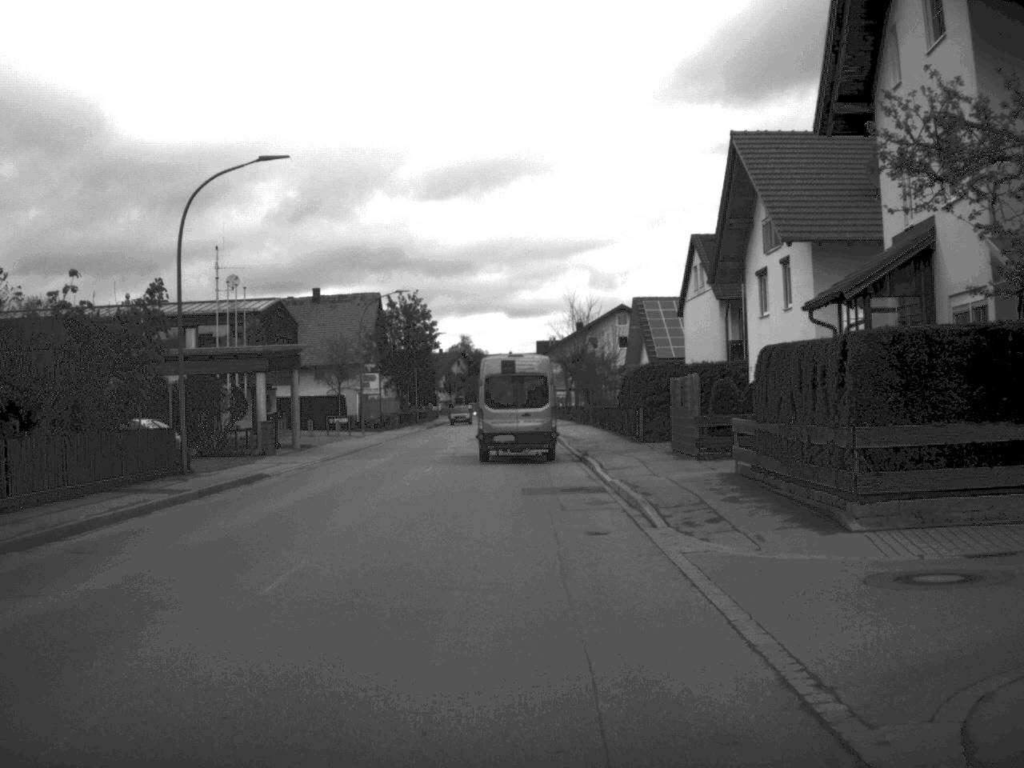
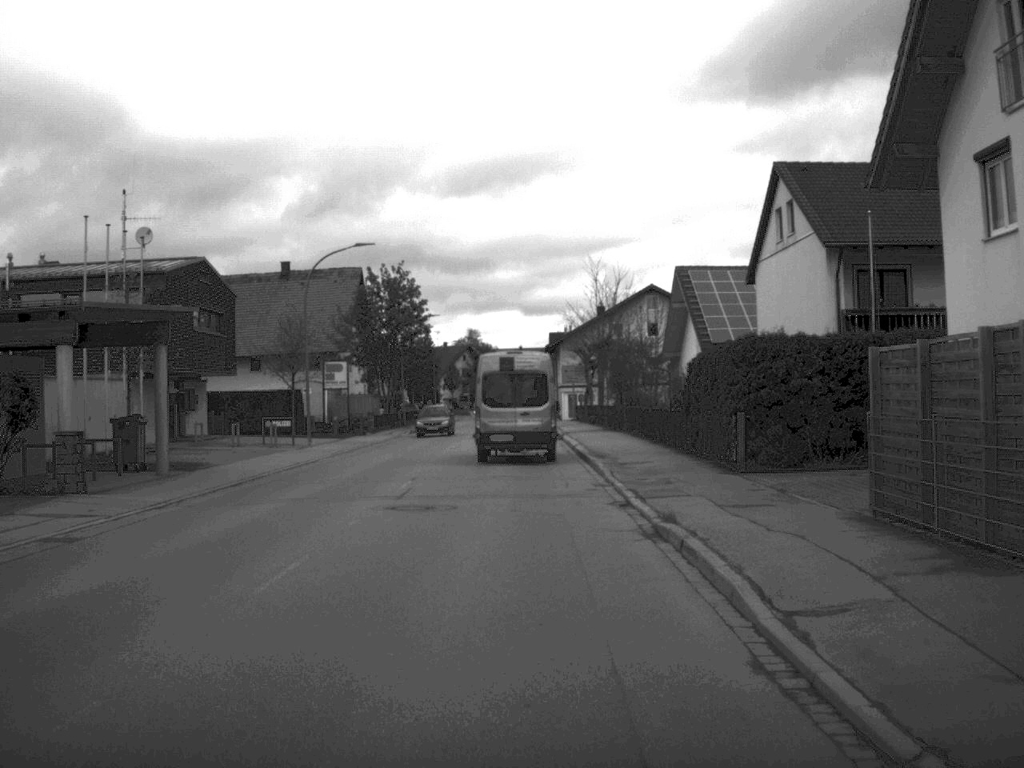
(0.0, +18.6) m; -1°
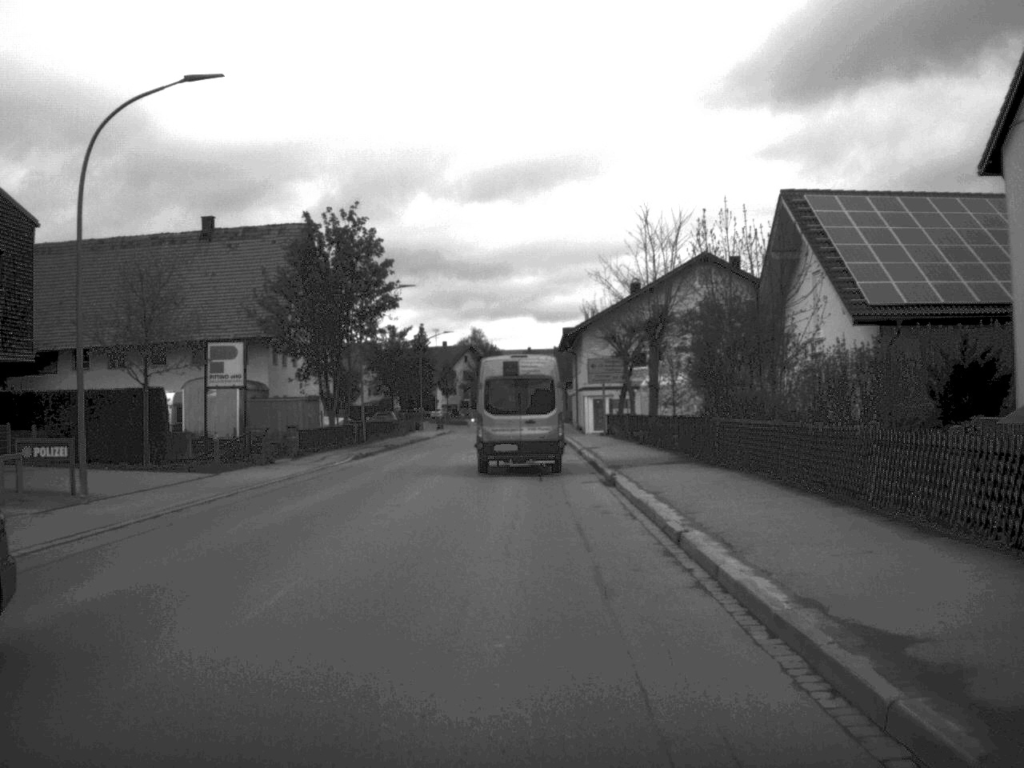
(-0.2, +24.9) m; -1°
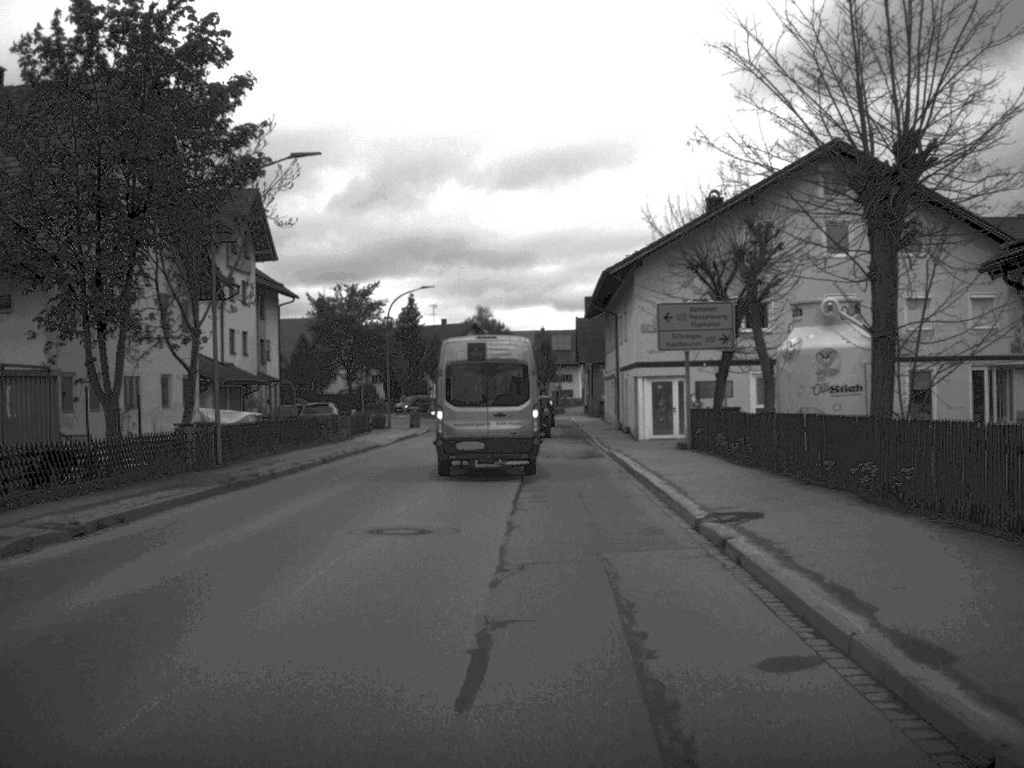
(-0.1, +29.3) m; -1°
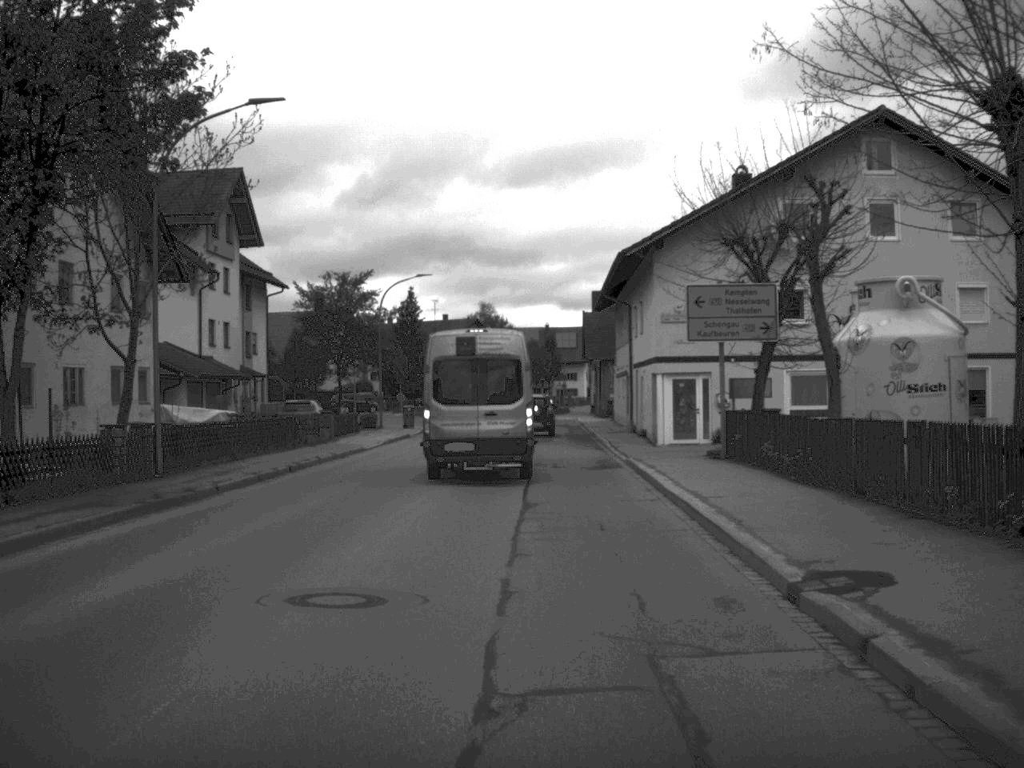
(0.0, +5.2) m; 0°
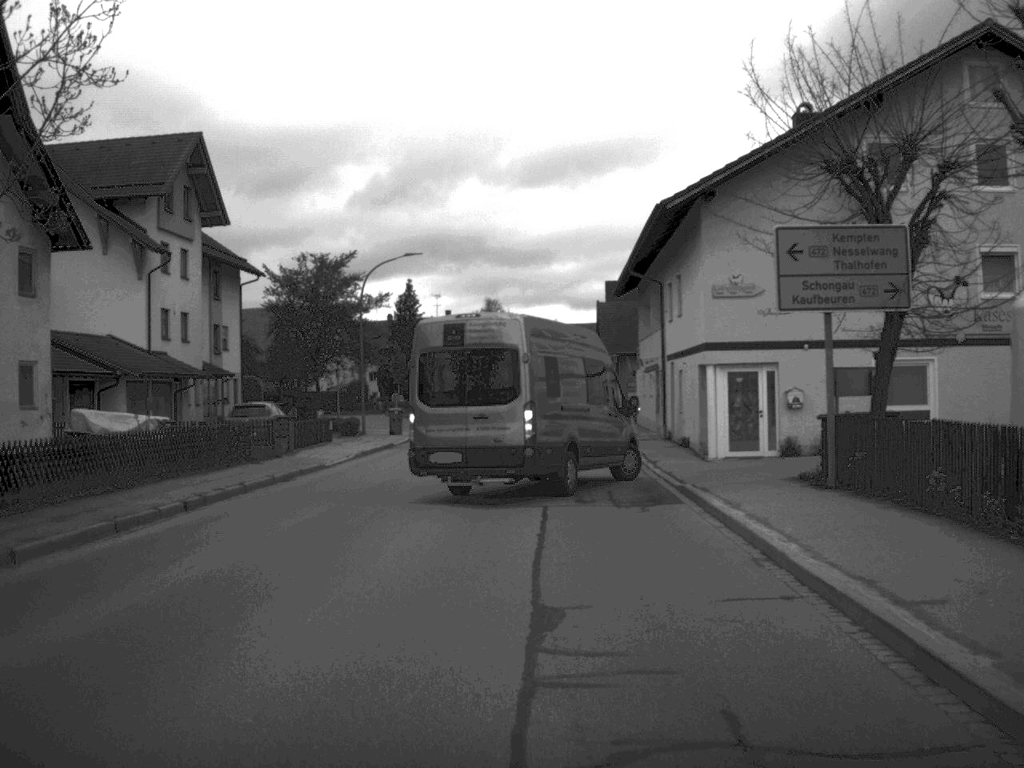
(0.0, +9.3) m; 0°
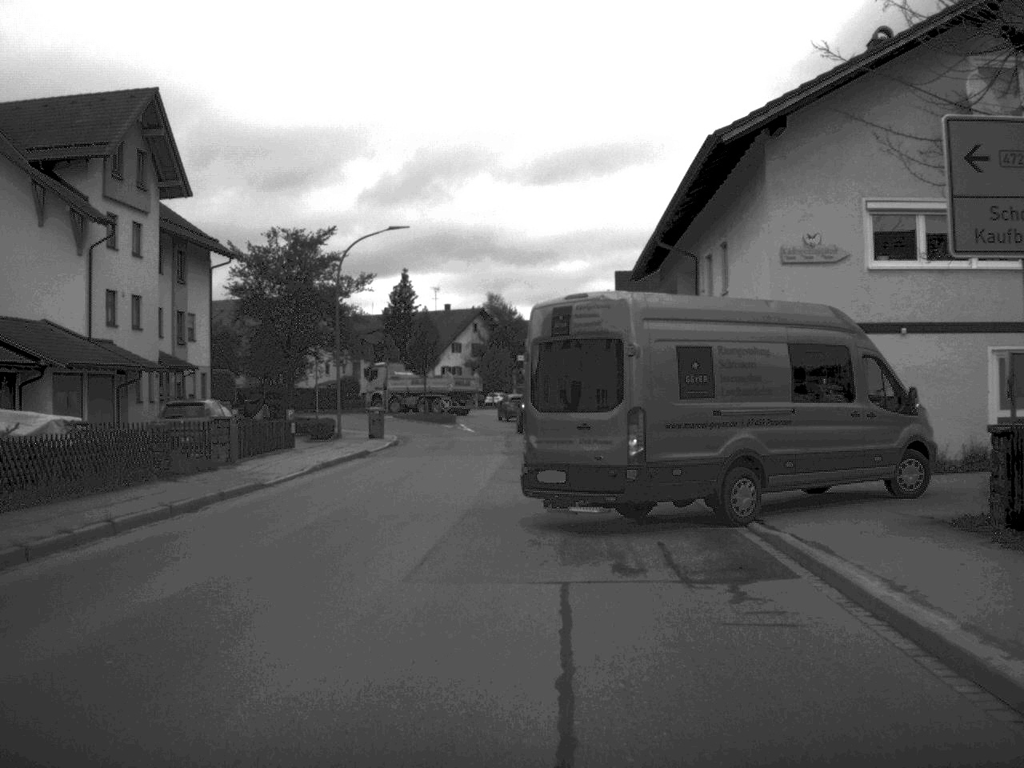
(0.0, +7.5) m; 0°
